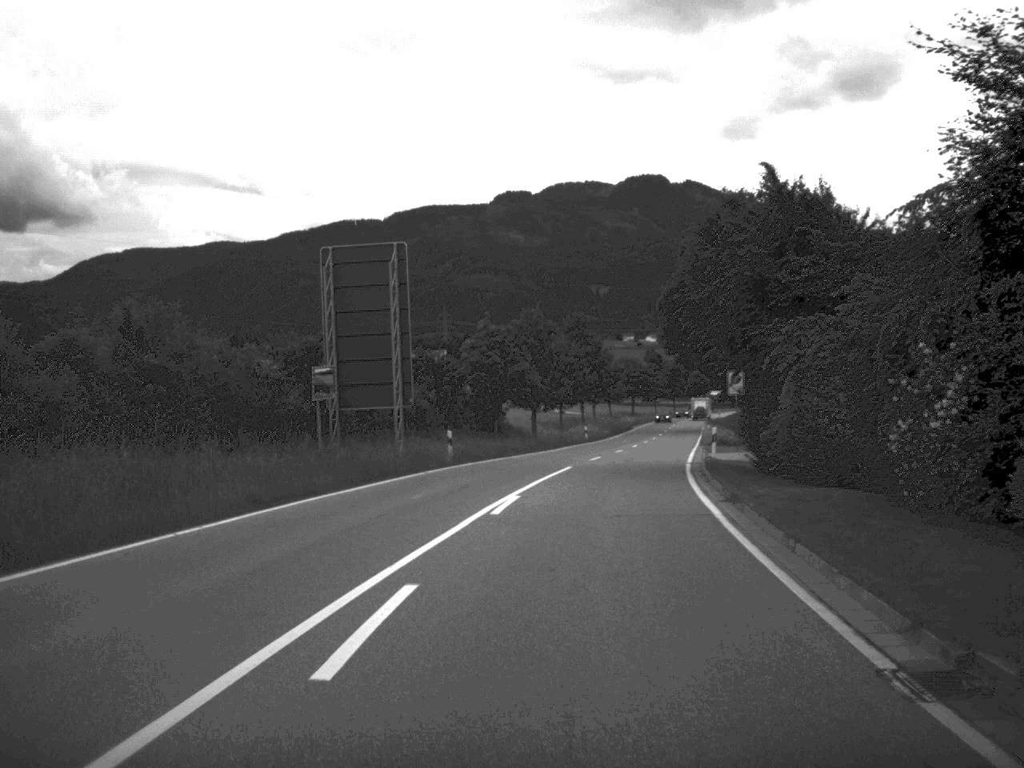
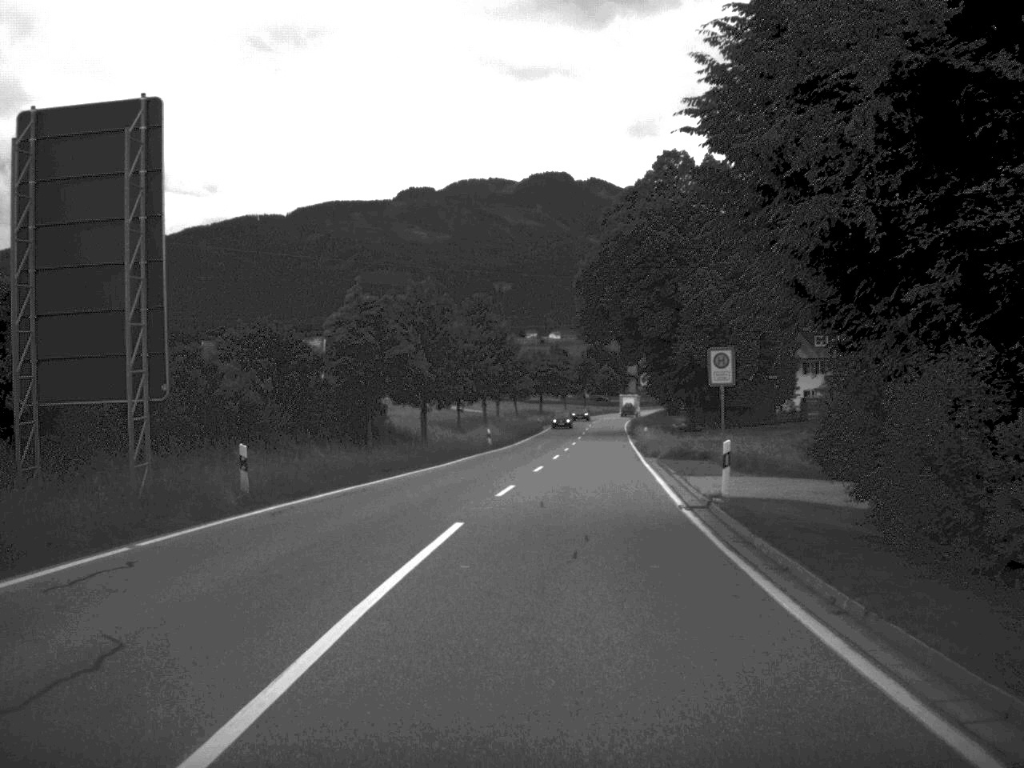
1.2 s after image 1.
(+0.7, +18.2) m; +4°
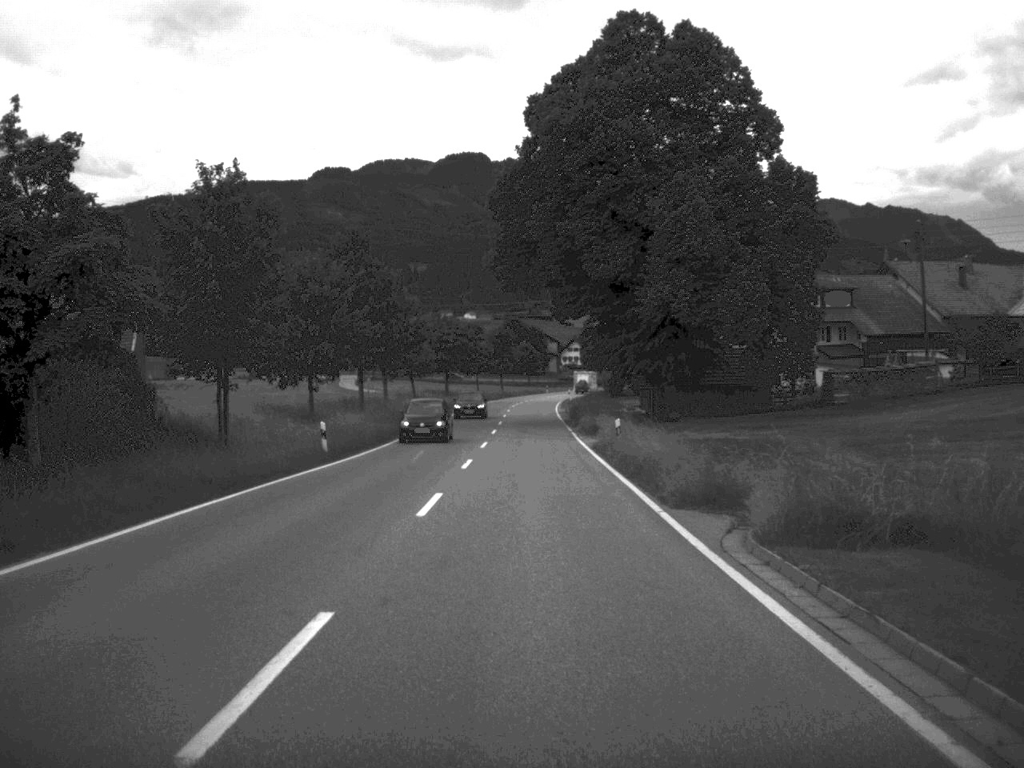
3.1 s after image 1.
(+1.2, +30.6) m; +4°
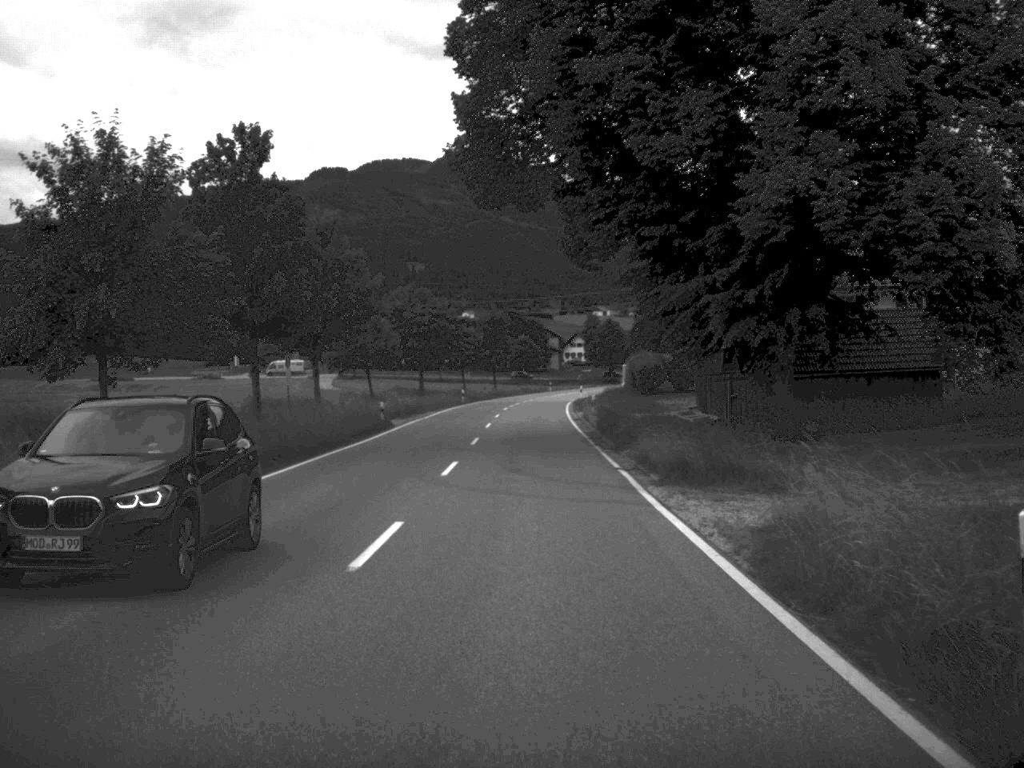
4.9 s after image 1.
(+0.1, +29.1) m; 0°
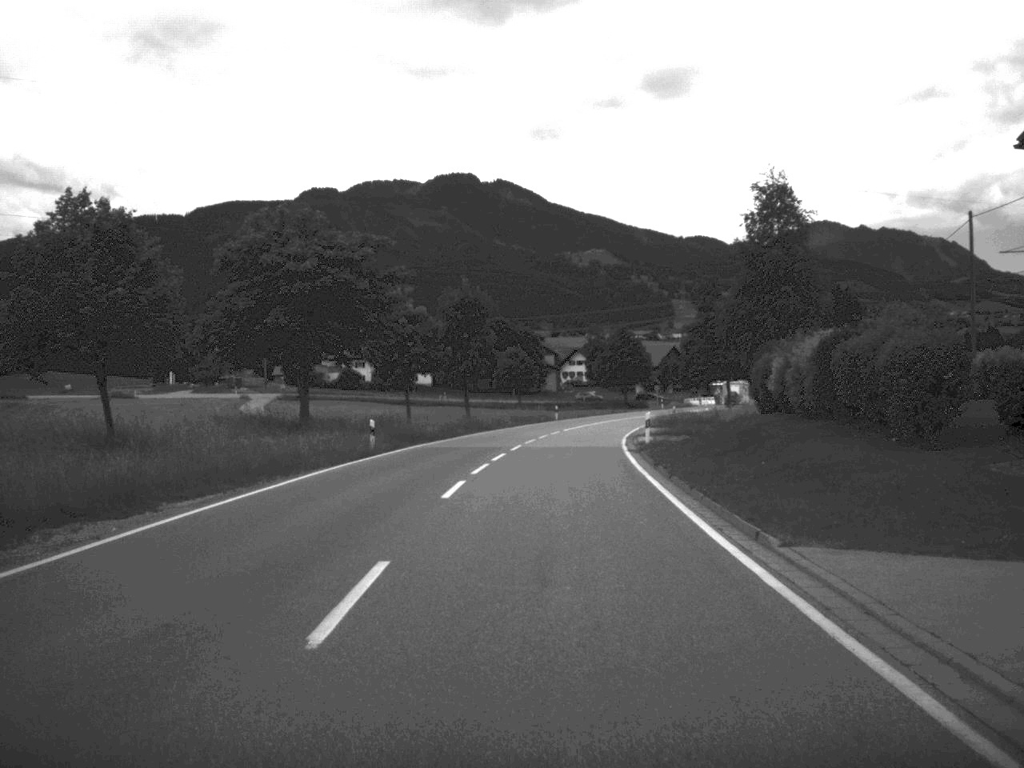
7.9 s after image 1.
(-0.2, +50.5) m; 0°
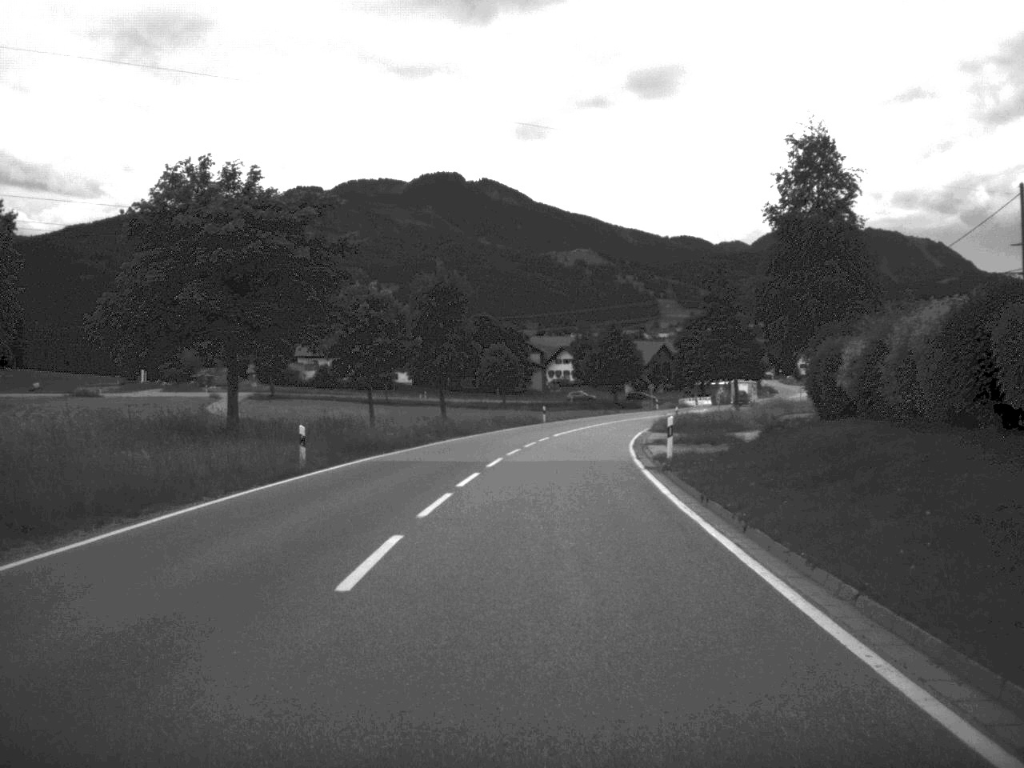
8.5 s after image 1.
(+0.1, +9.6) m; +1°
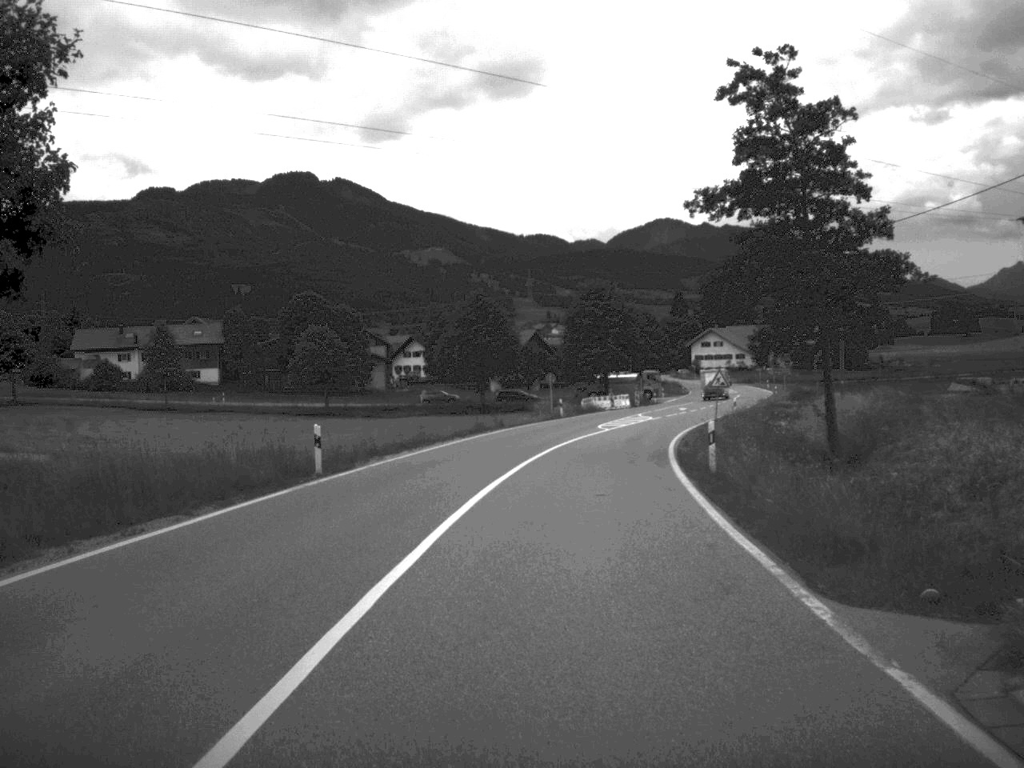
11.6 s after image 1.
(+2.2, +50.1) m; +6°
